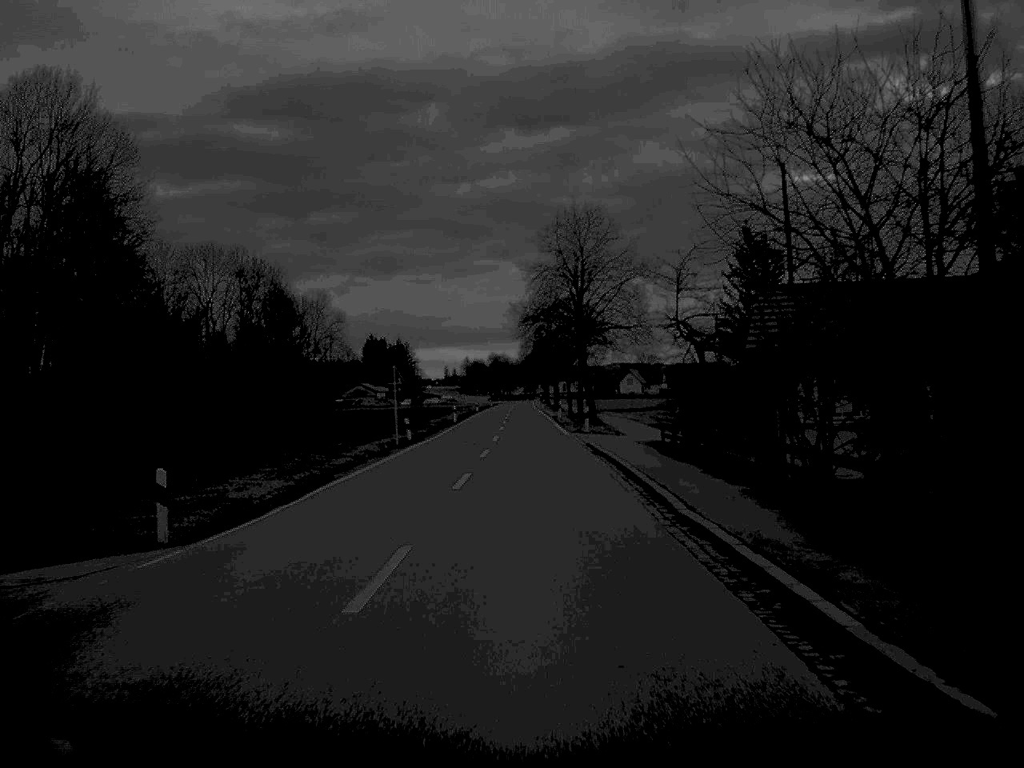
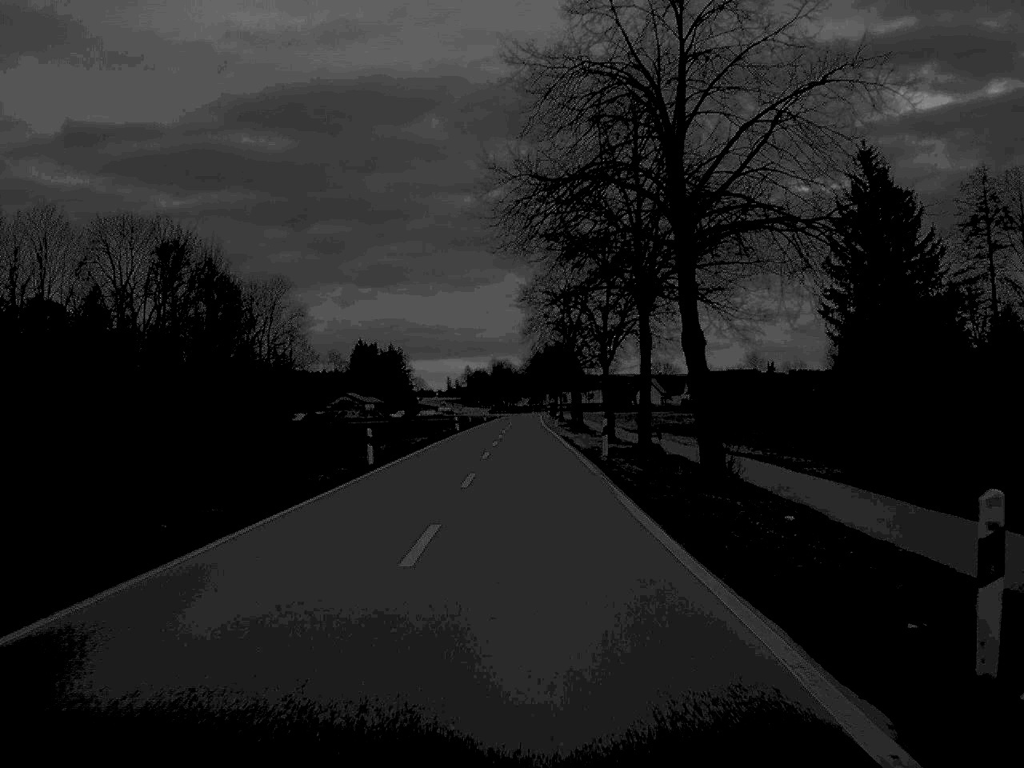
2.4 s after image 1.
(+0.1, +44.9) m; 0°
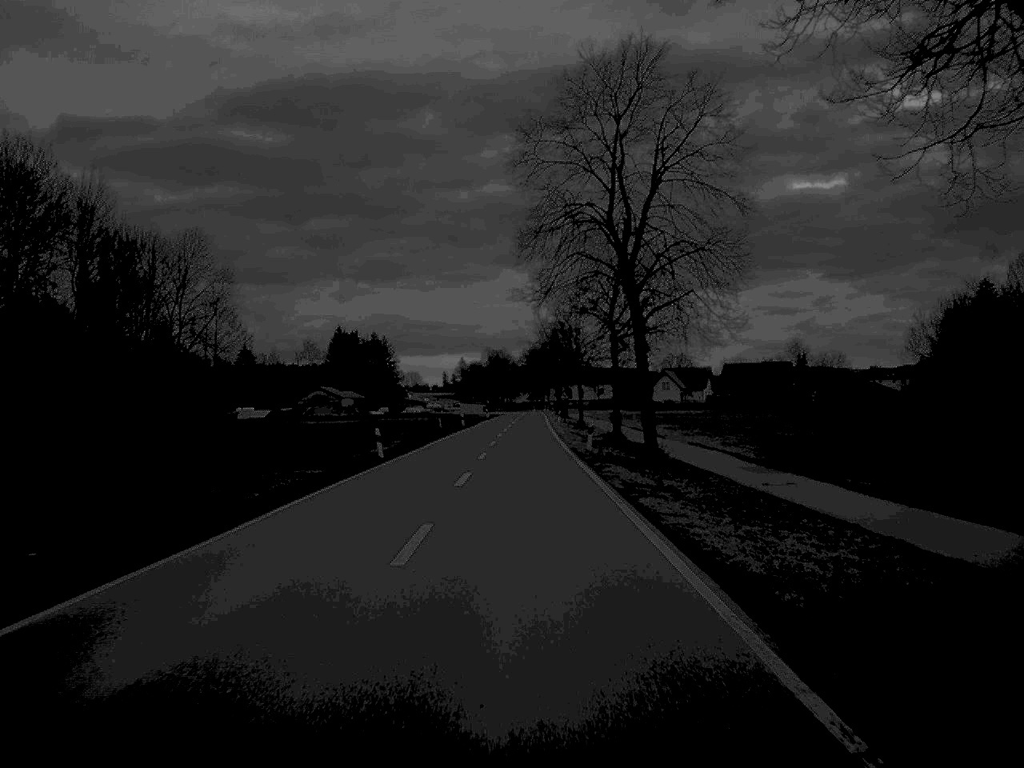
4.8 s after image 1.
(0.0, +47.4) m; 0°
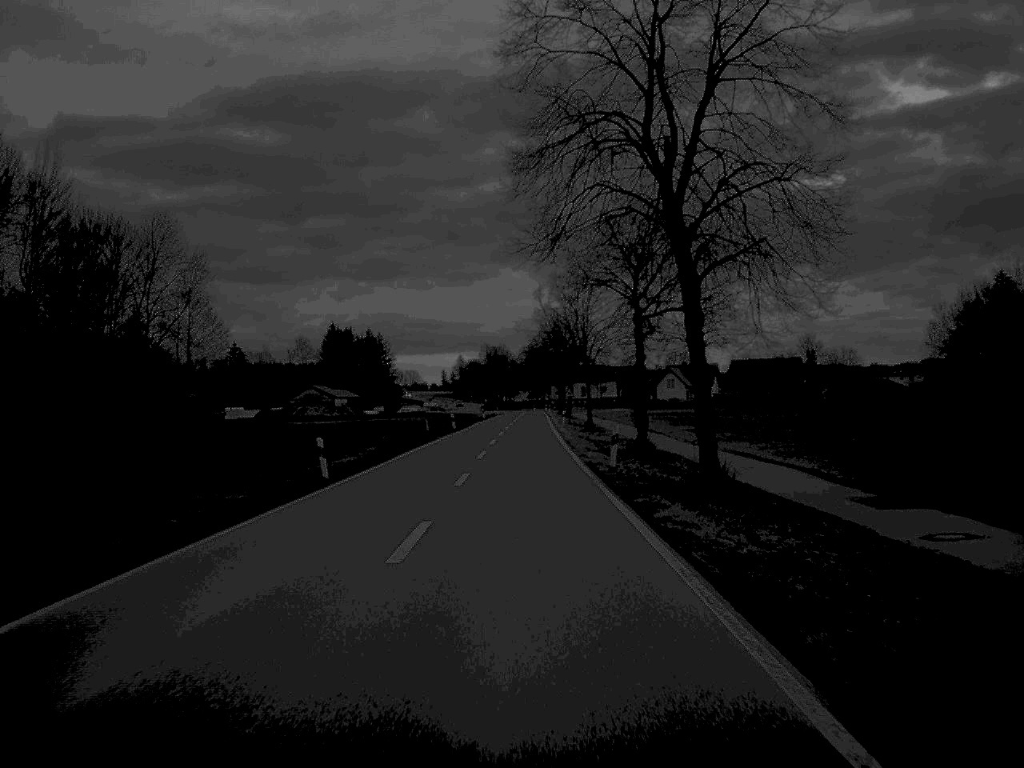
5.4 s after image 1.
(0.0, +11.8) m; 0°
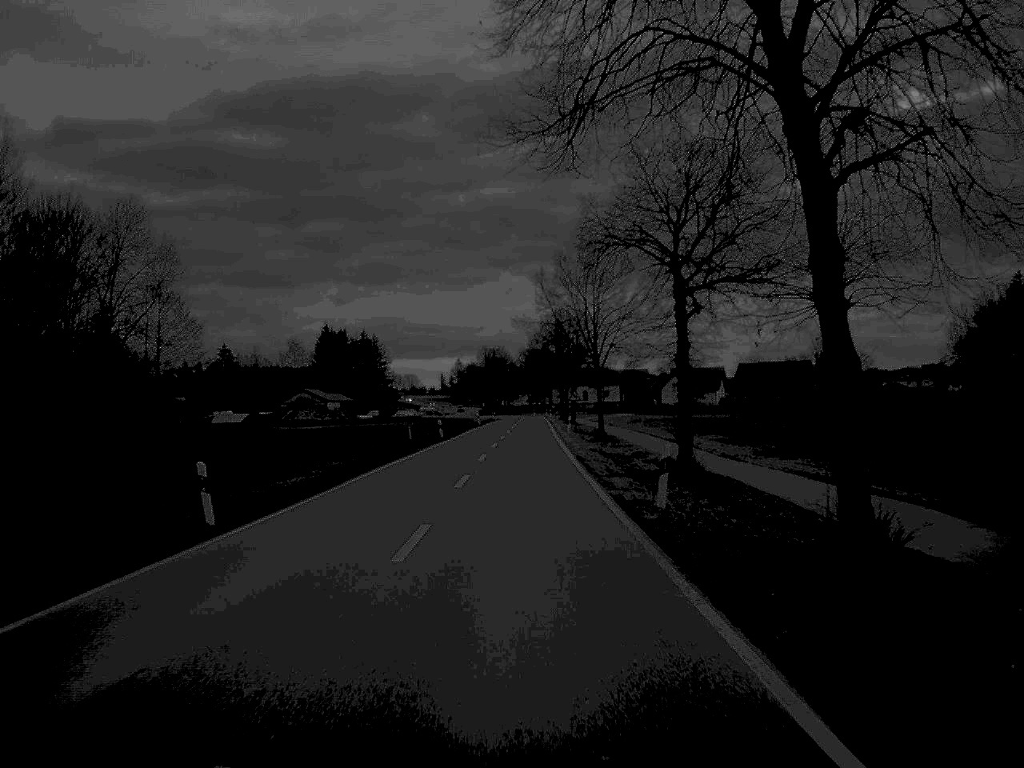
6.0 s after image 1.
(0.0, +11.3) m; 0°
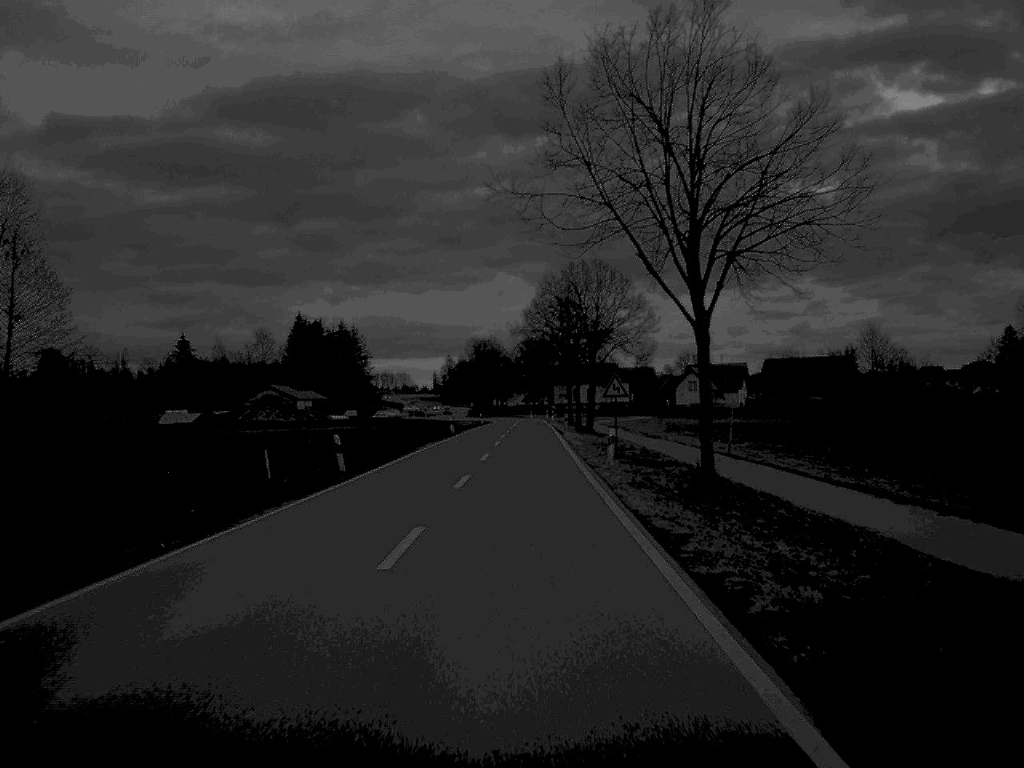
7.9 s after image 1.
(+0.1, +36.6) m; 0°
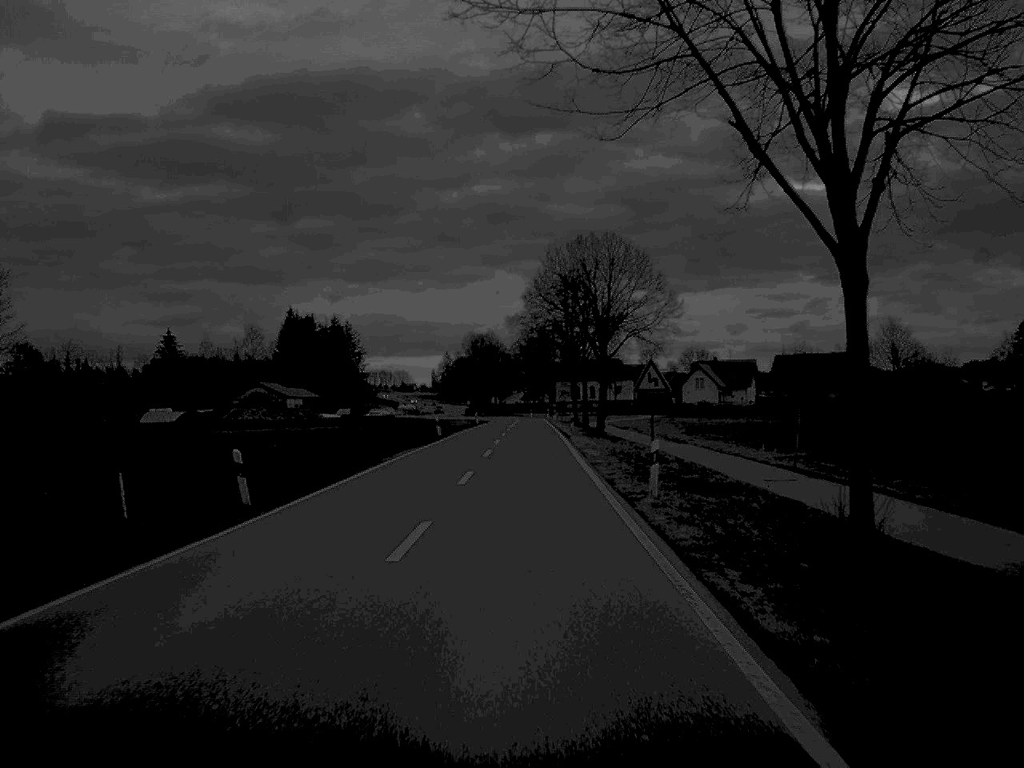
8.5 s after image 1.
(0.0, +11.4) m; 0°
